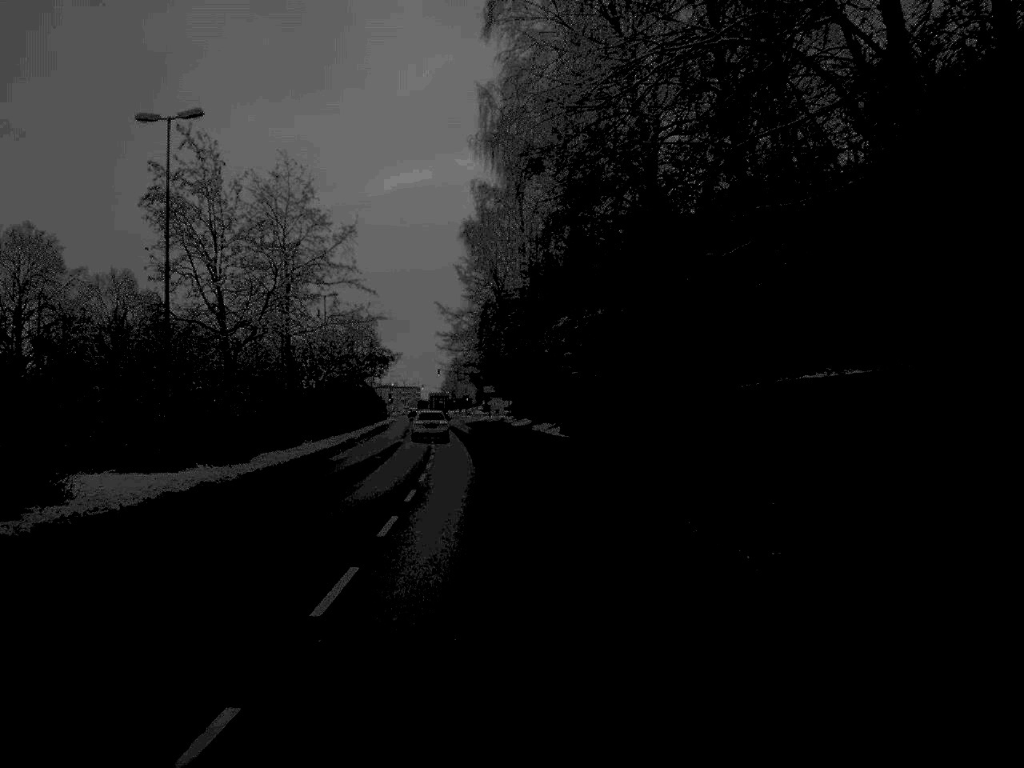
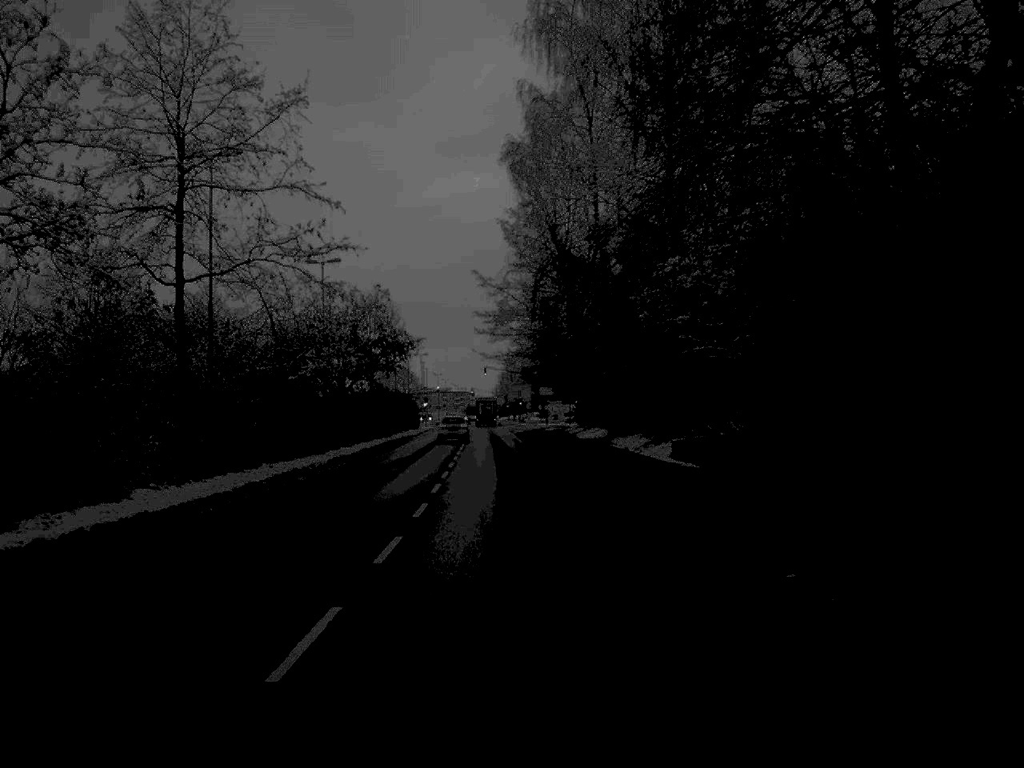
(-0.7, +26.2) m; -3°
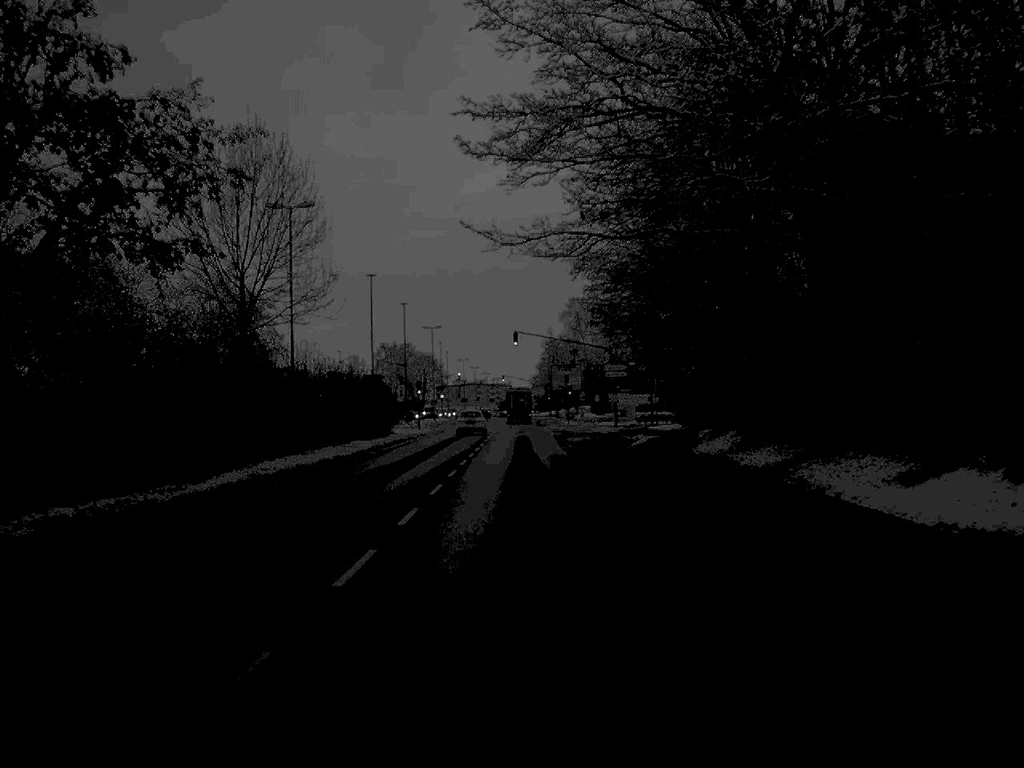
(-1.0, +50.0) m; -2°
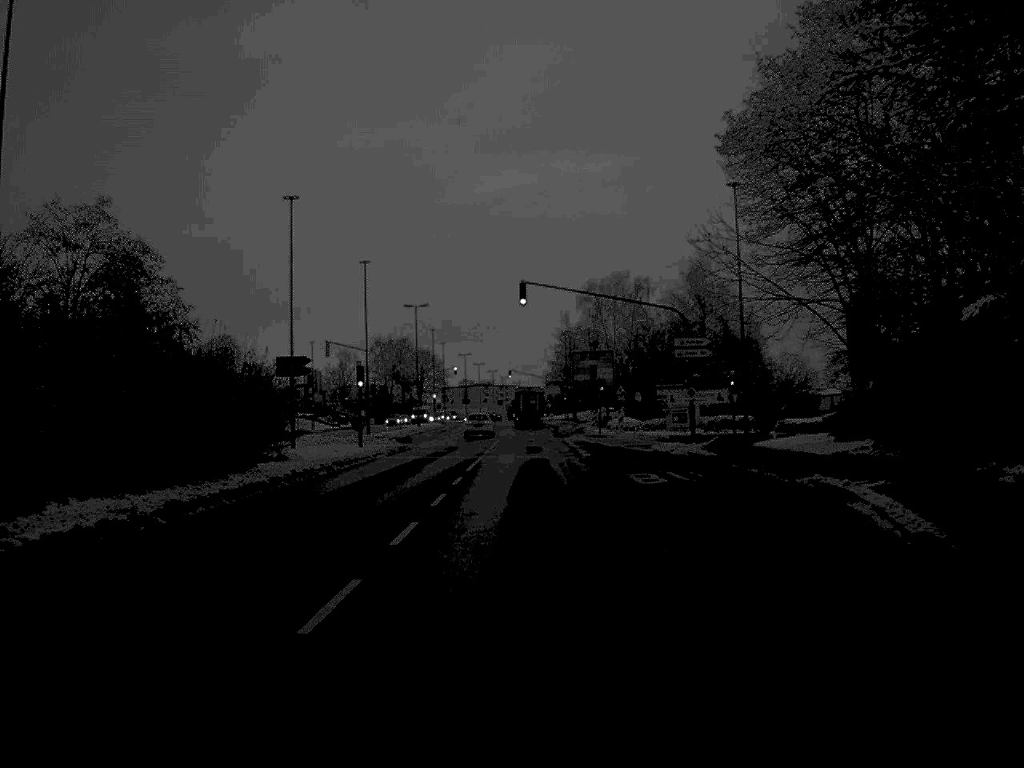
(-0.2, +32.1) m; 0°
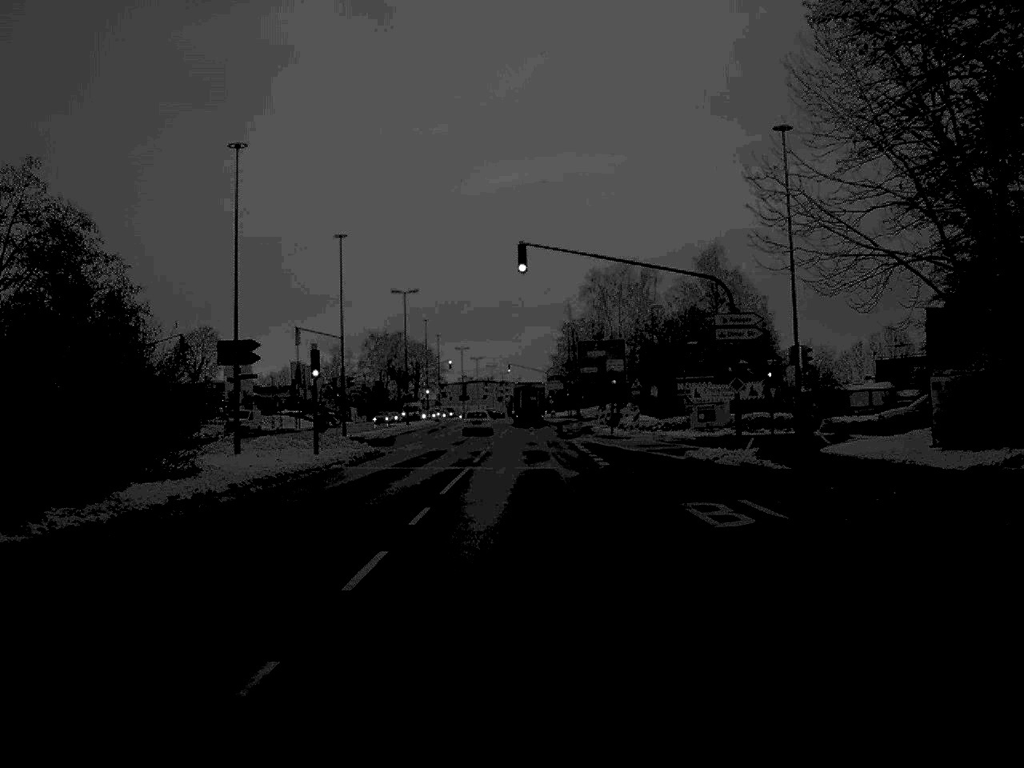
(0.0, +10.0) m; 0°
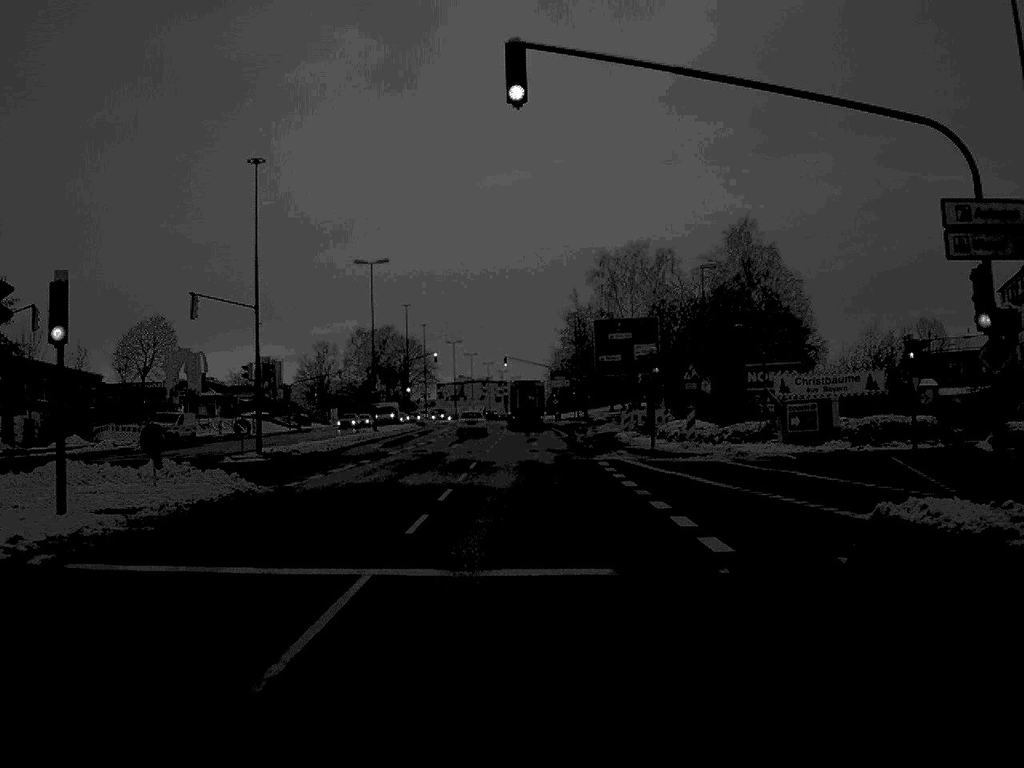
(0.0, +20.6) m; 0°
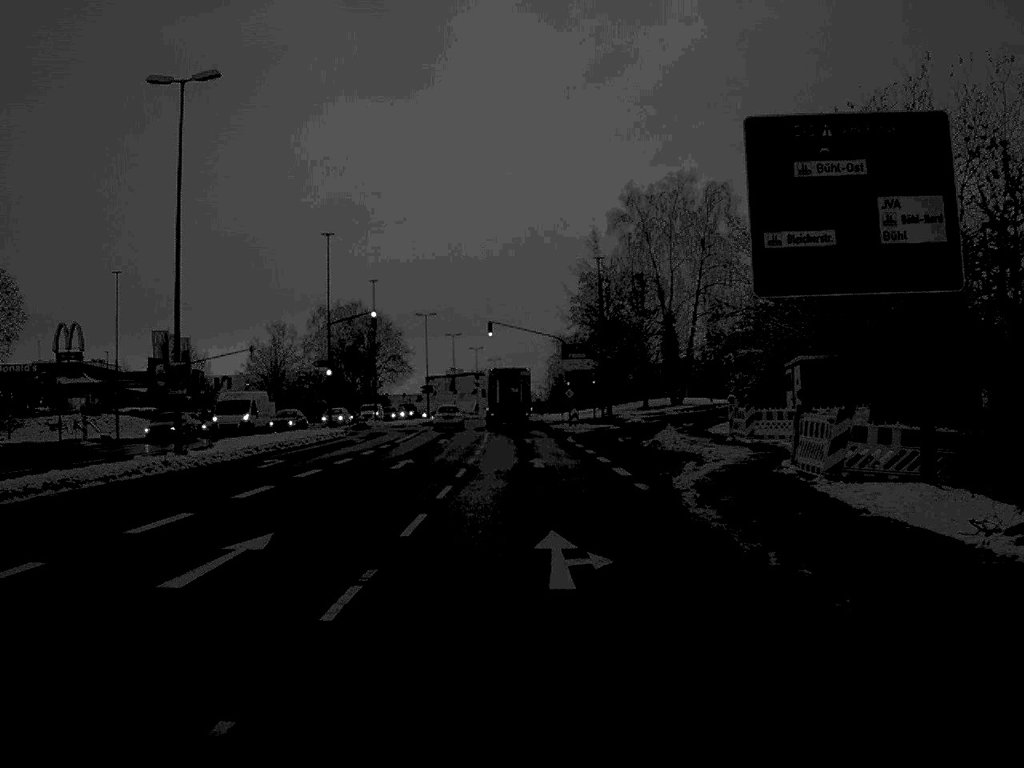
(0.0, +42.8) m; 0°
